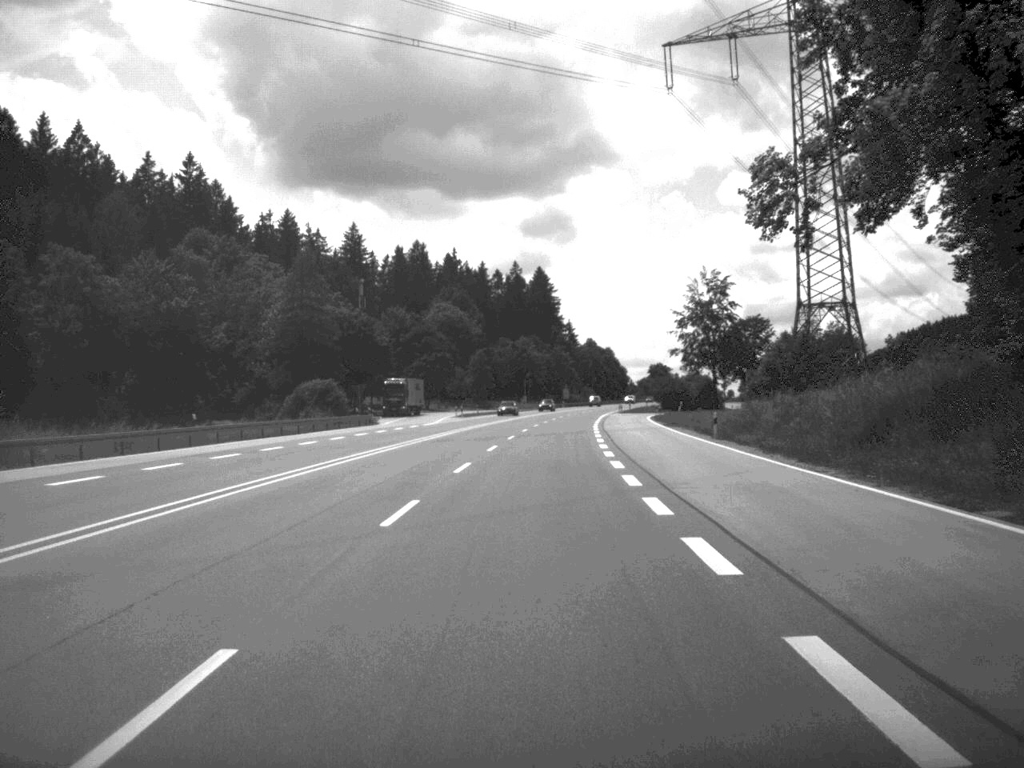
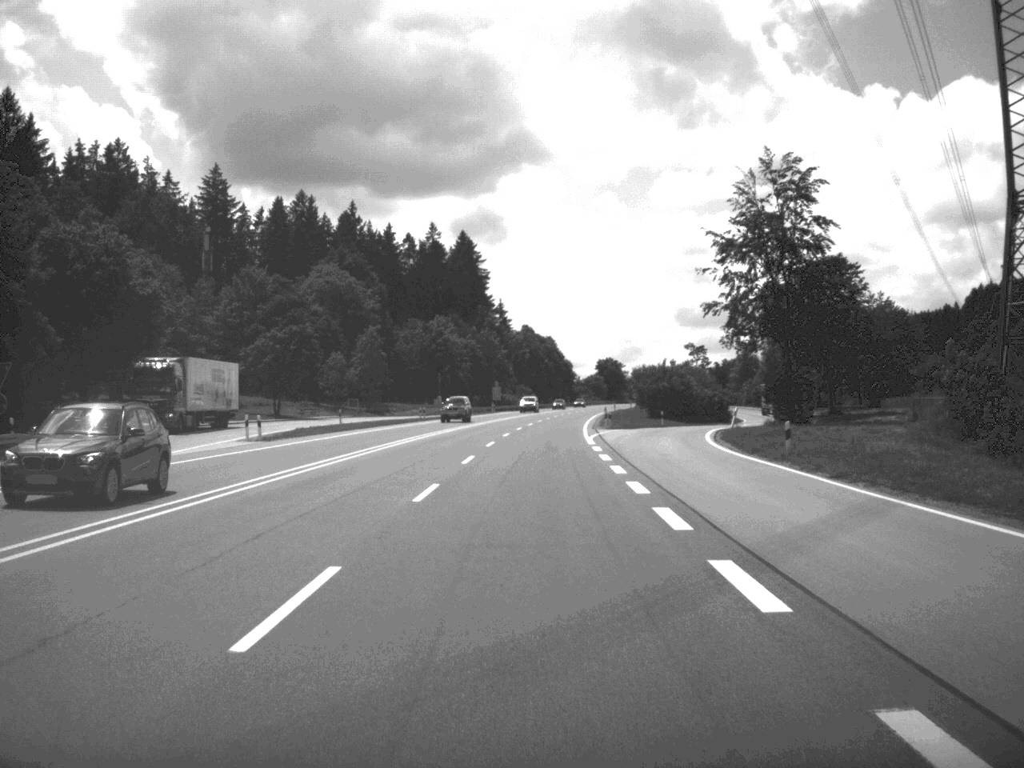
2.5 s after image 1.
(+1.7, +67.1) m; +3°
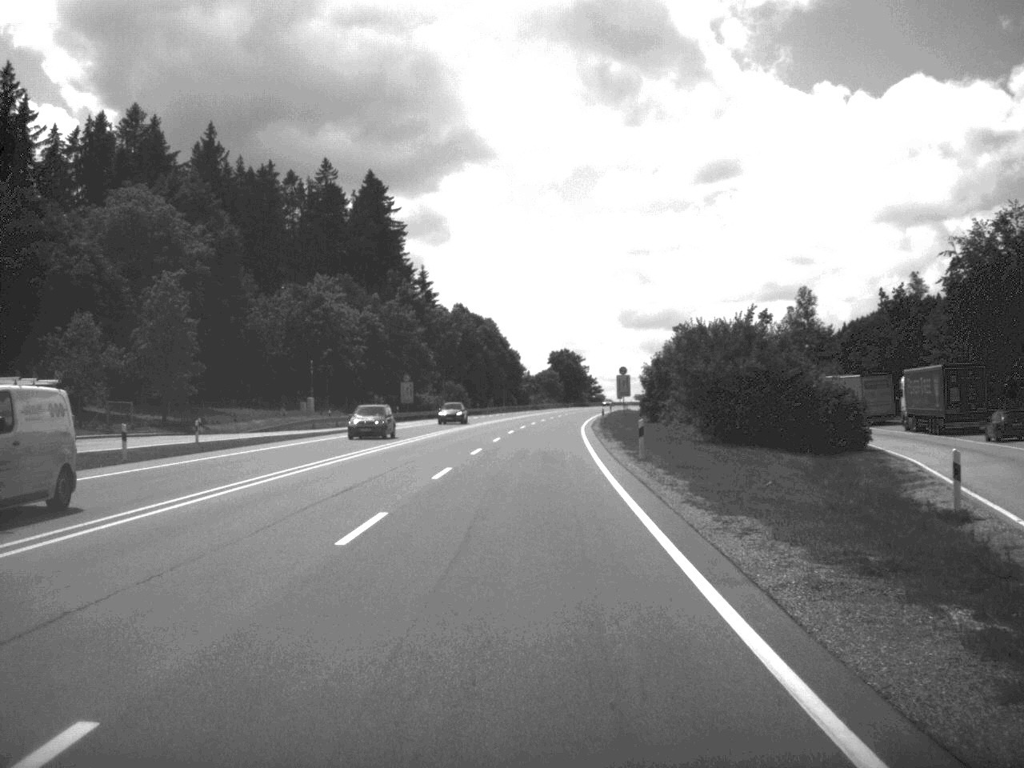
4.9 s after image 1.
(+1.4, +64.9) m; +2°
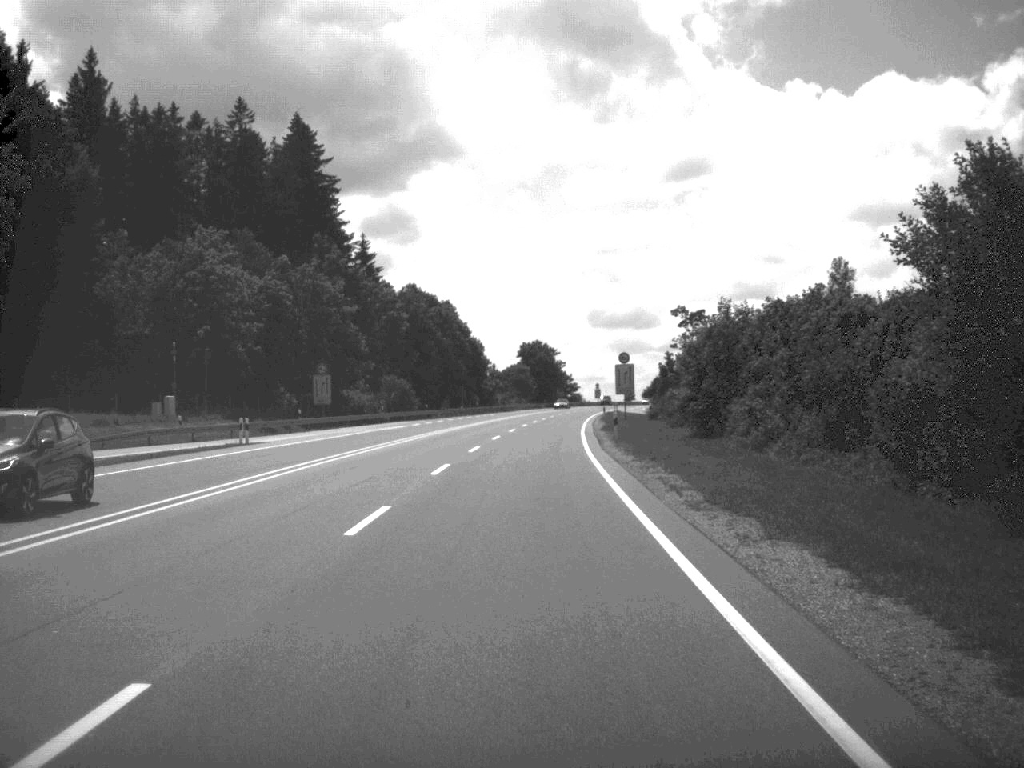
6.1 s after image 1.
(+0.4, +34.6) m; +1°
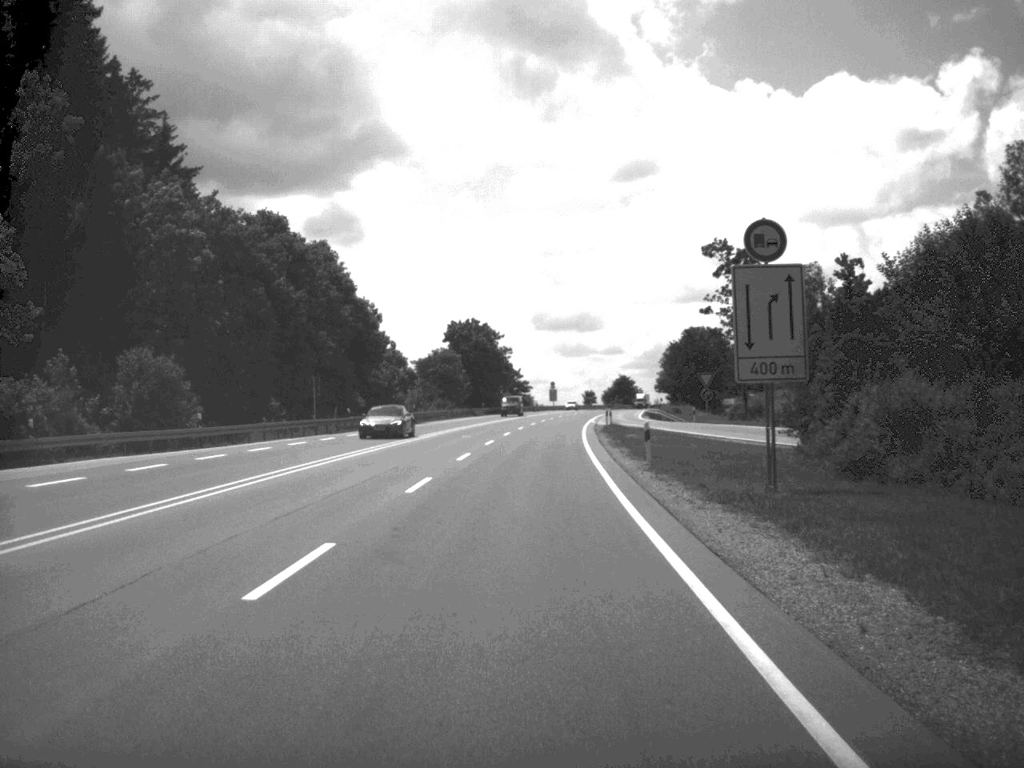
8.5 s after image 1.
(+1.4, +64.0) m; +2°
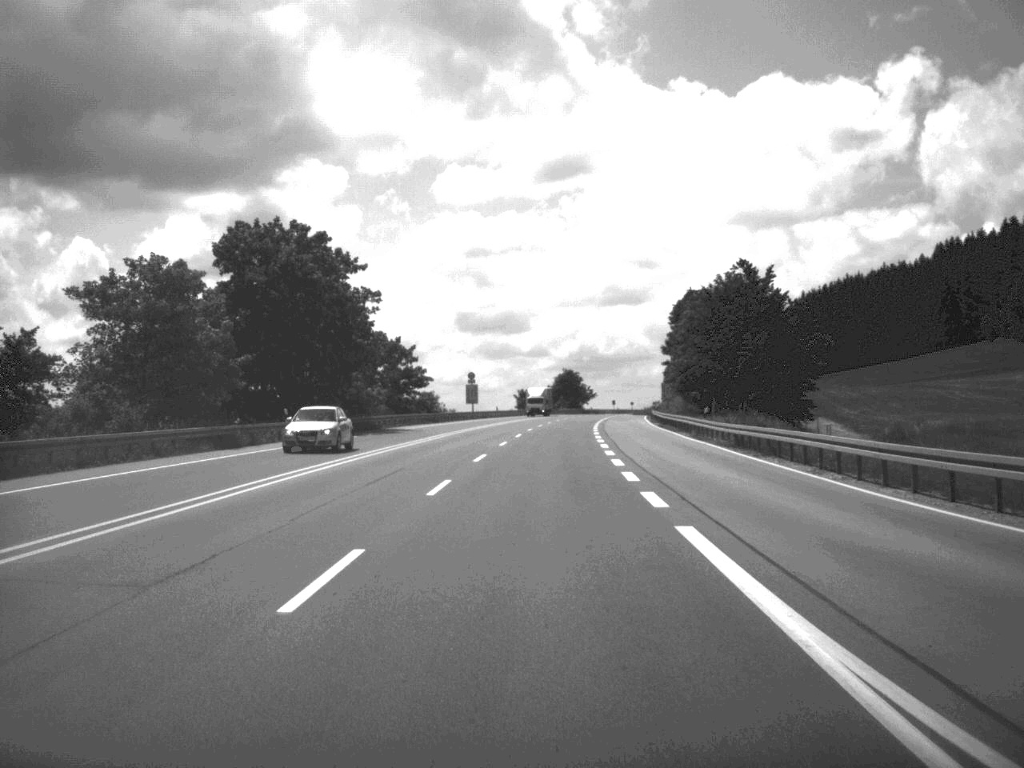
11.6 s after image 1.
(+2.1, +83.3) m; +3°
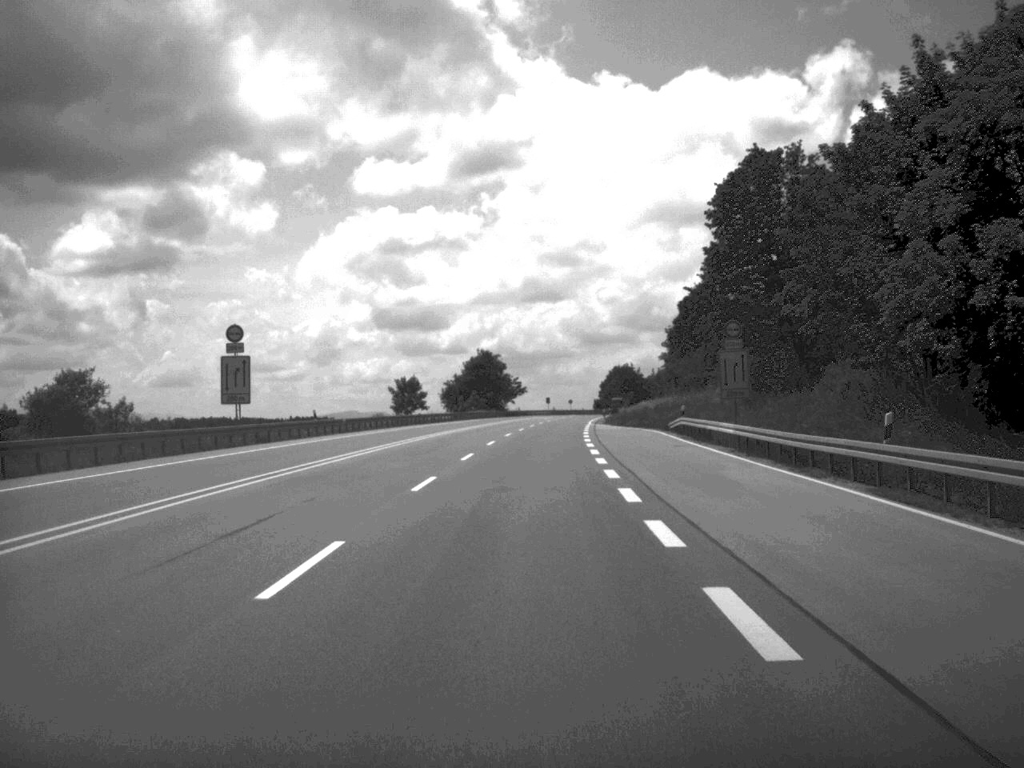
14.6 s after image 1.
(+2.8, +82.1) m; +3°
